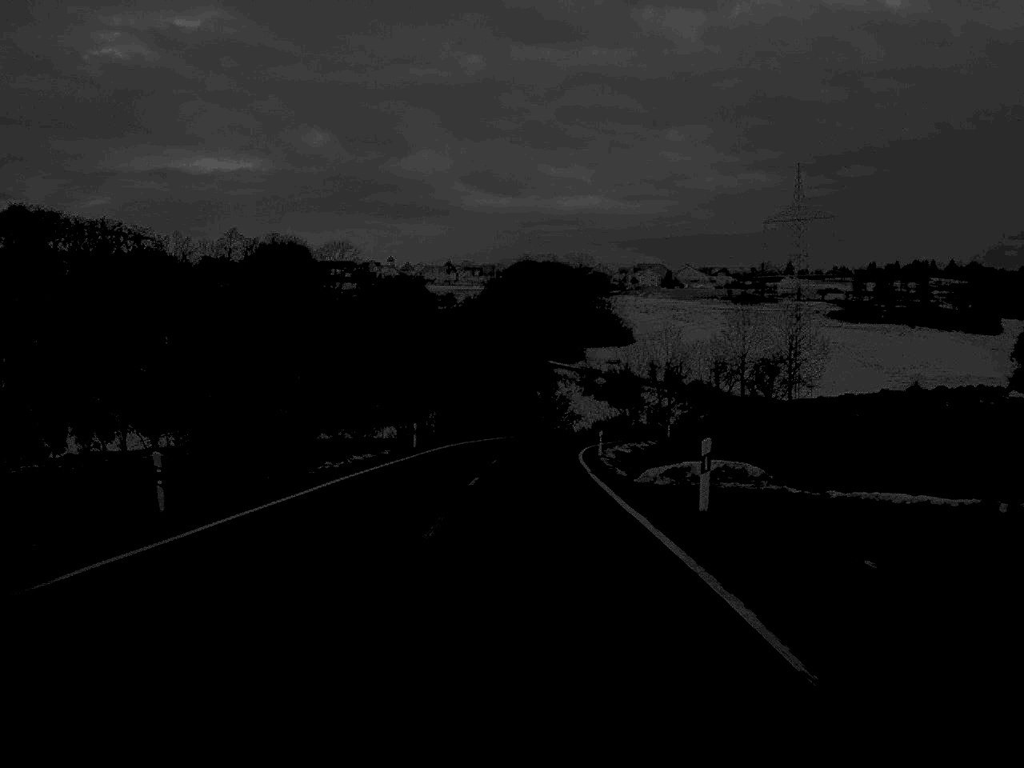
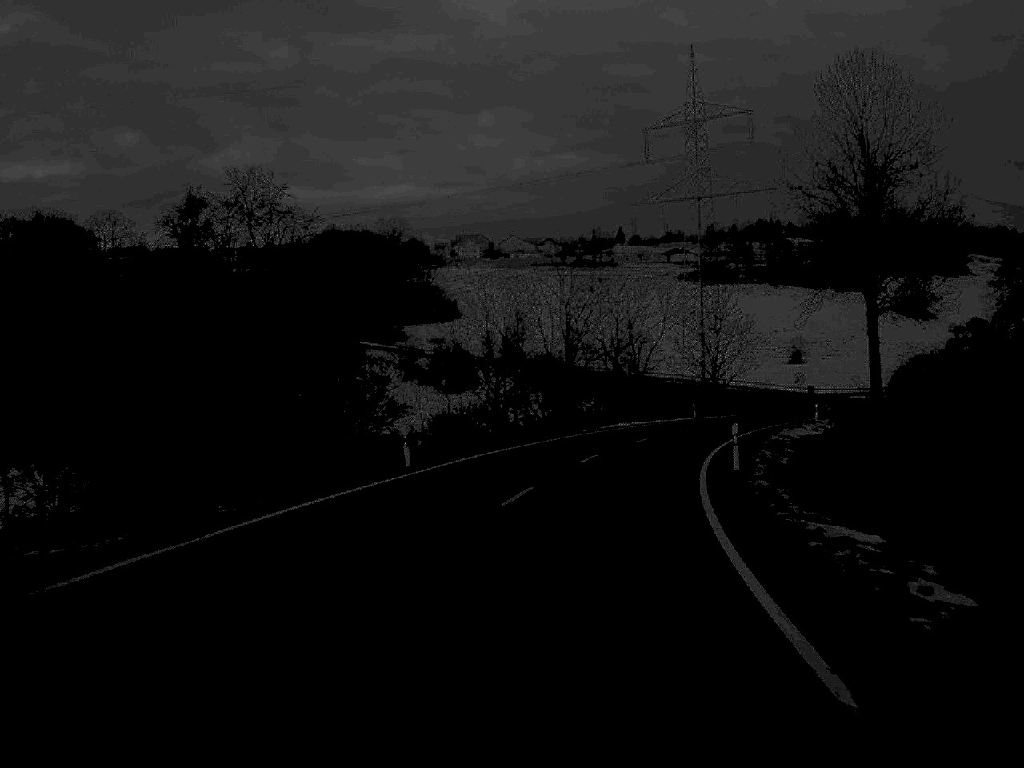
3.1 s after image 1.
(+2.4, +67.9) m; +8°
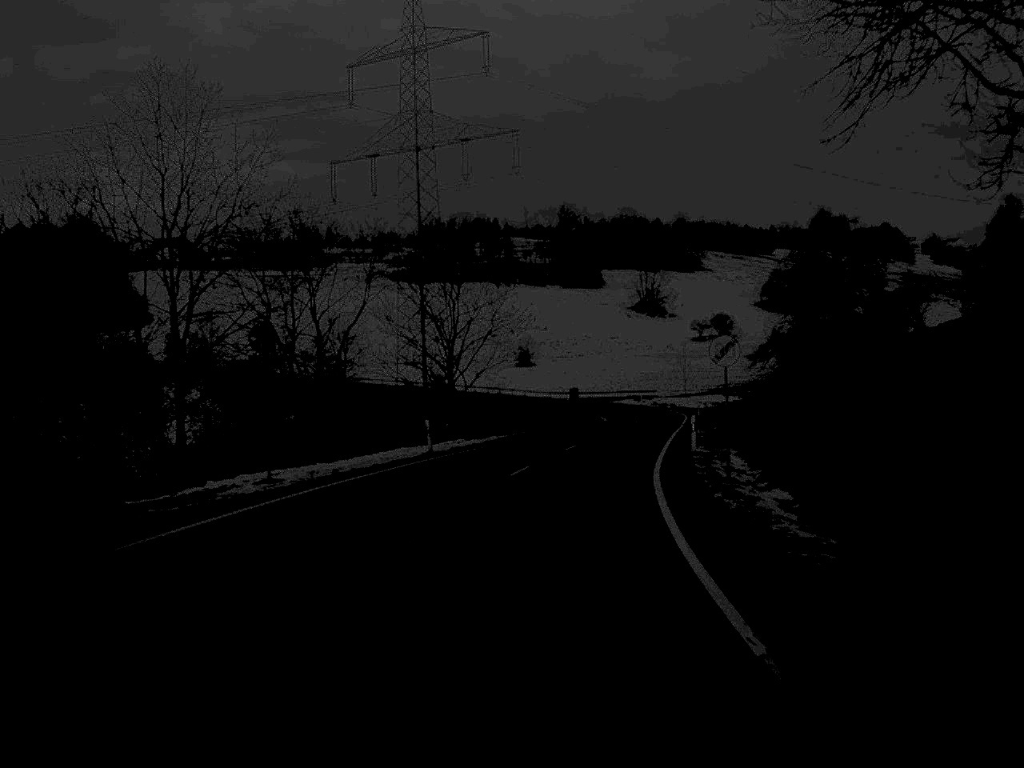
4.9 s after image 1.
(+4.6, +40.0) m; +13°
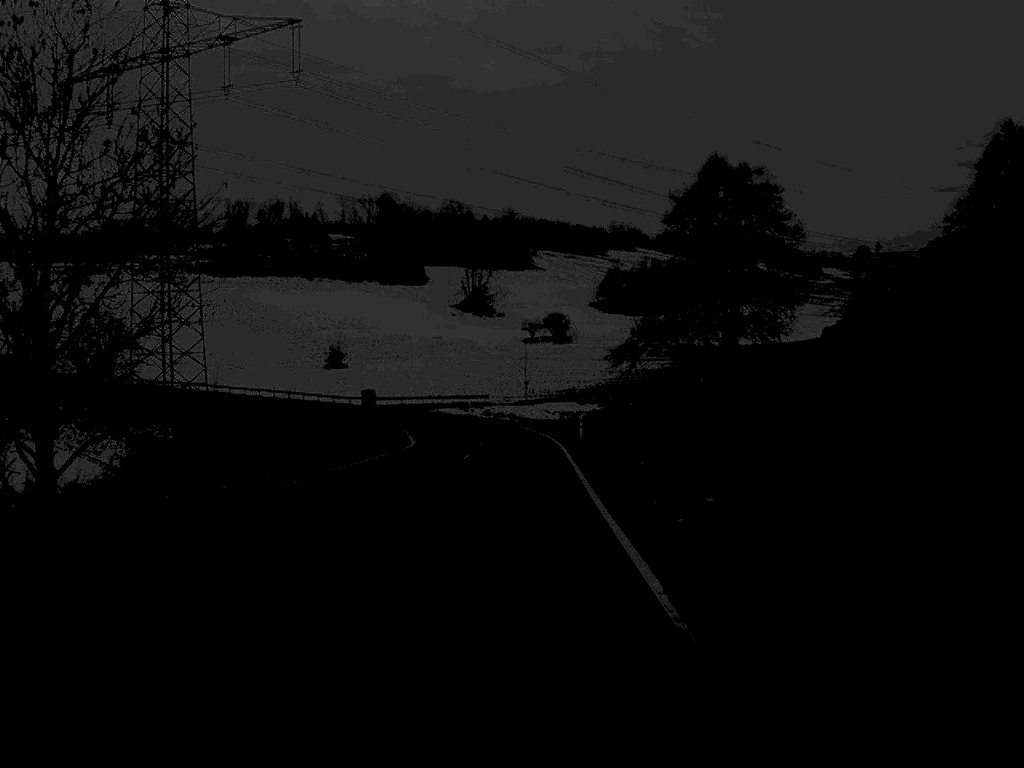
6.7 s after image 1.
(+3.0, +38.3) m; +8°
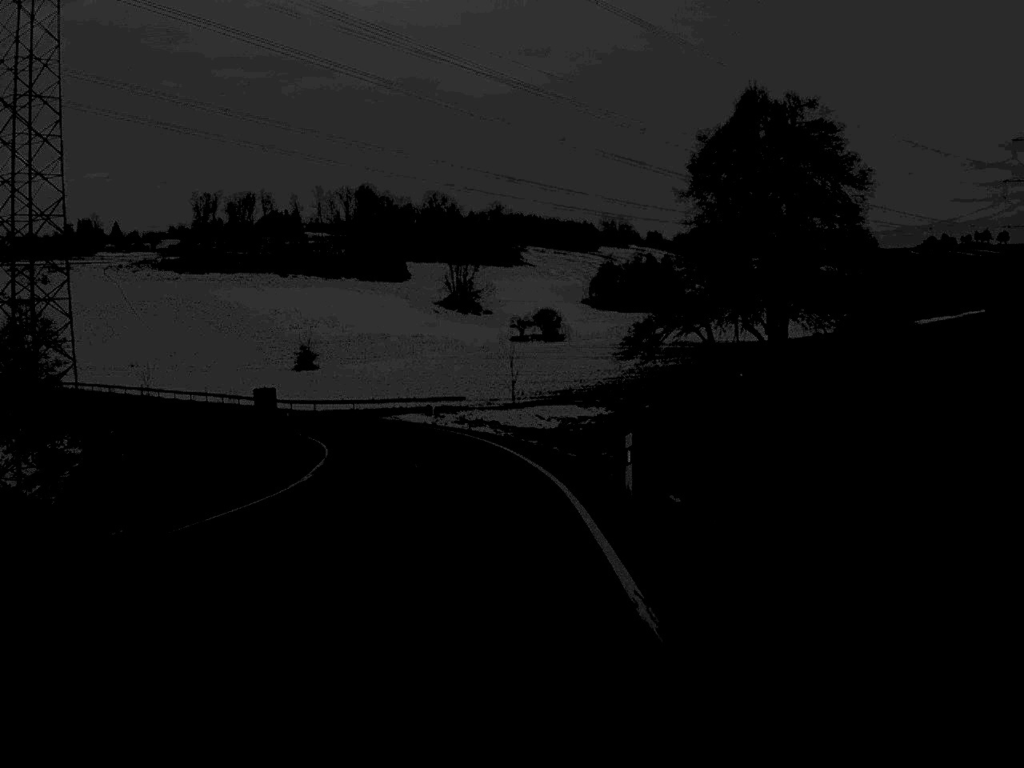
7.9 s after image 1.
(+0.2, +26.1) m; 0°
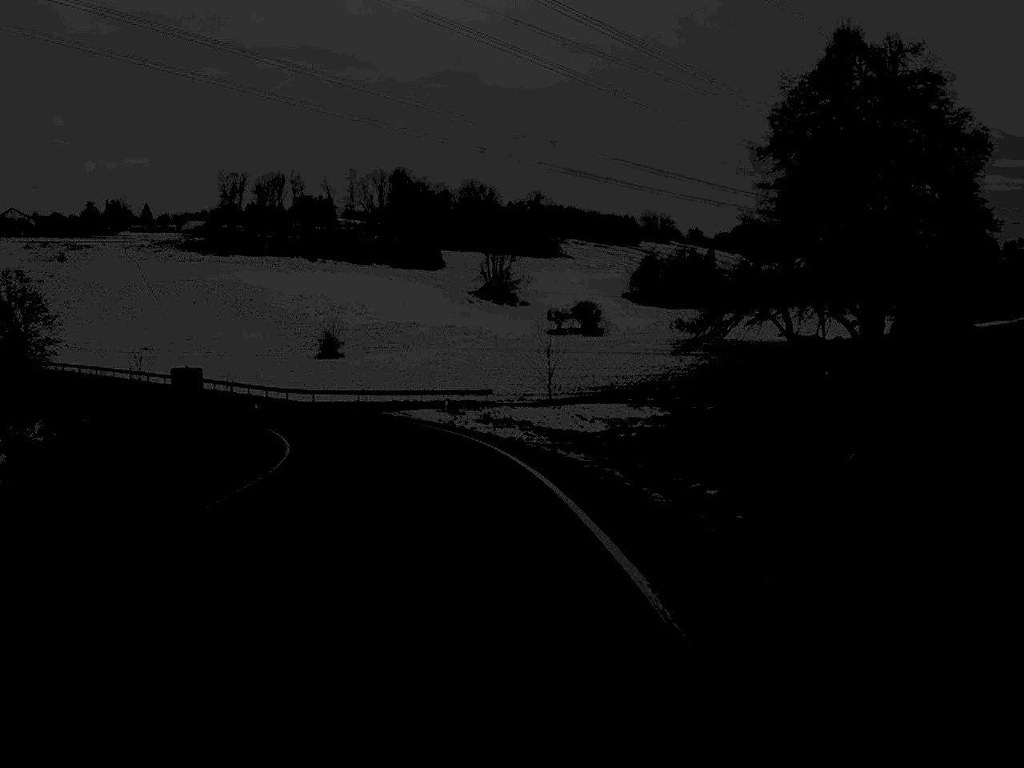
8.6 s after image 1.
(-0.2, +15.3) m; -2°
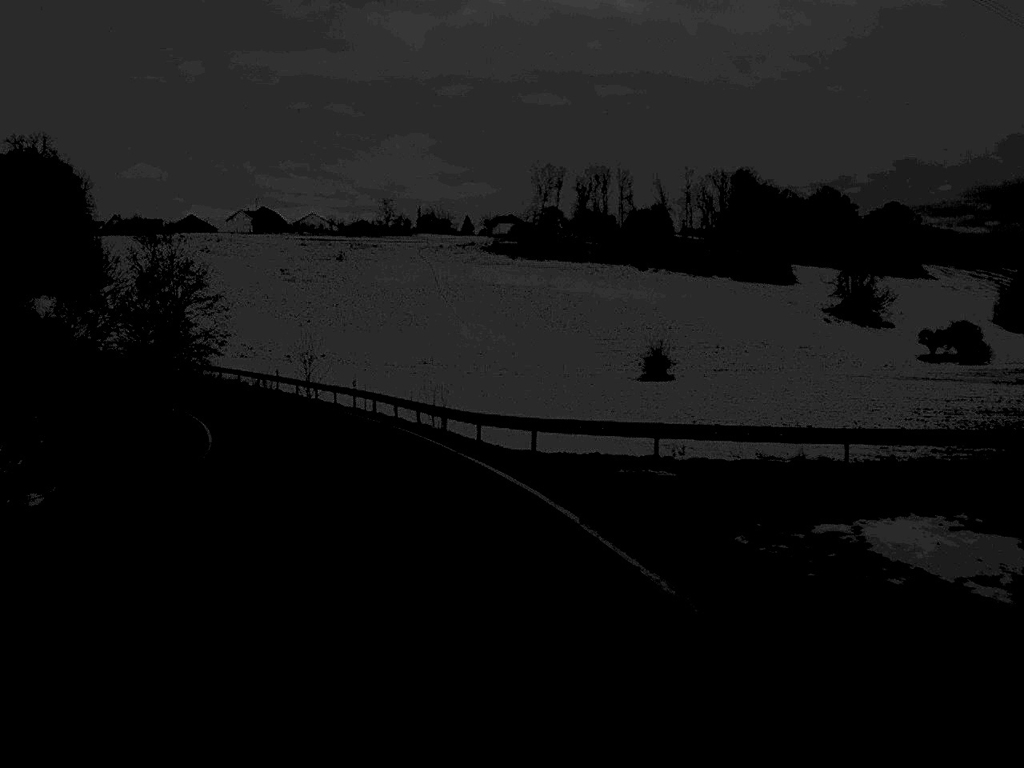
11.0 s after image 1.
(-5.8, +51.9) m; -15°
